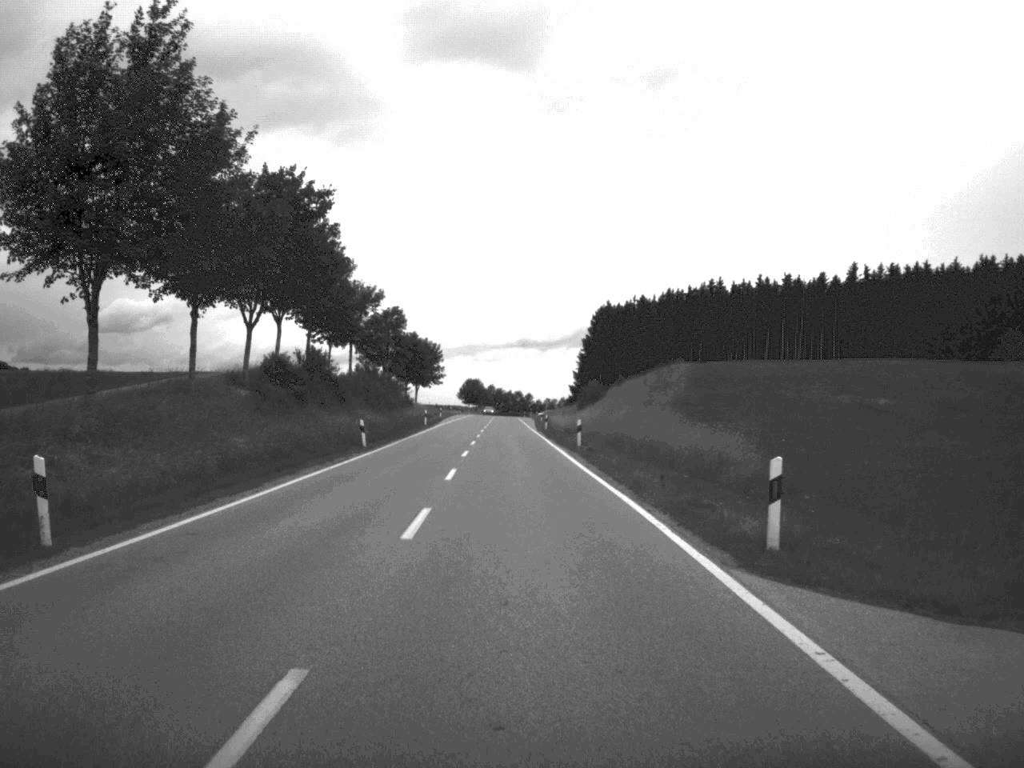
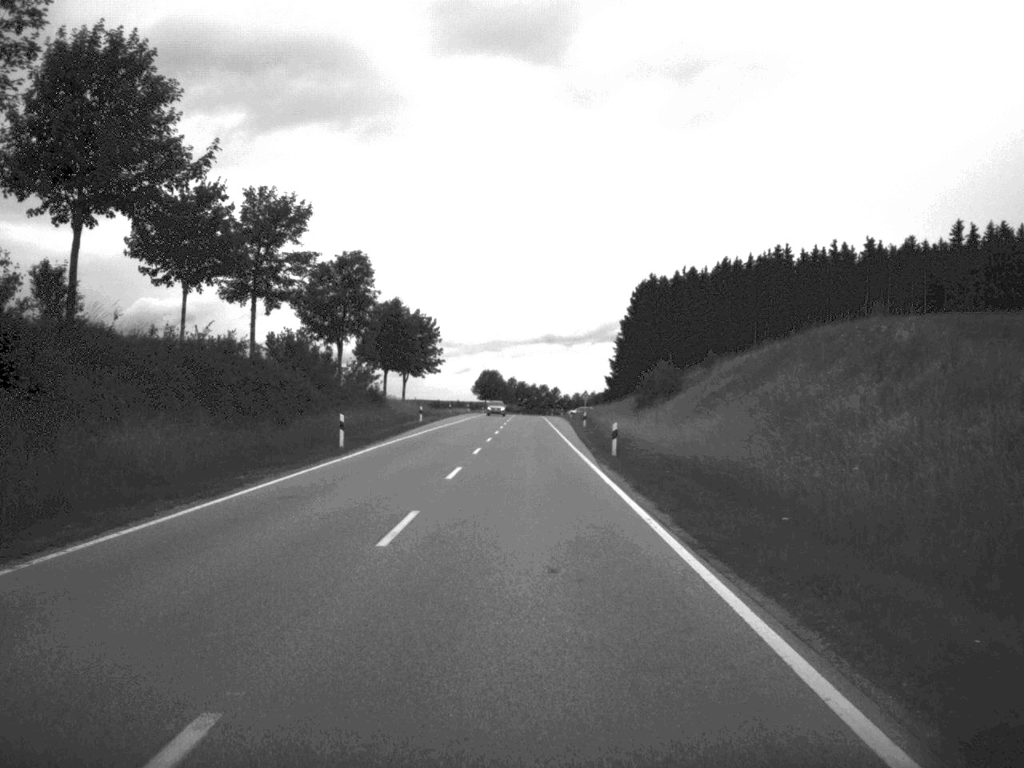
(-0.5, +47.7) m; -1°
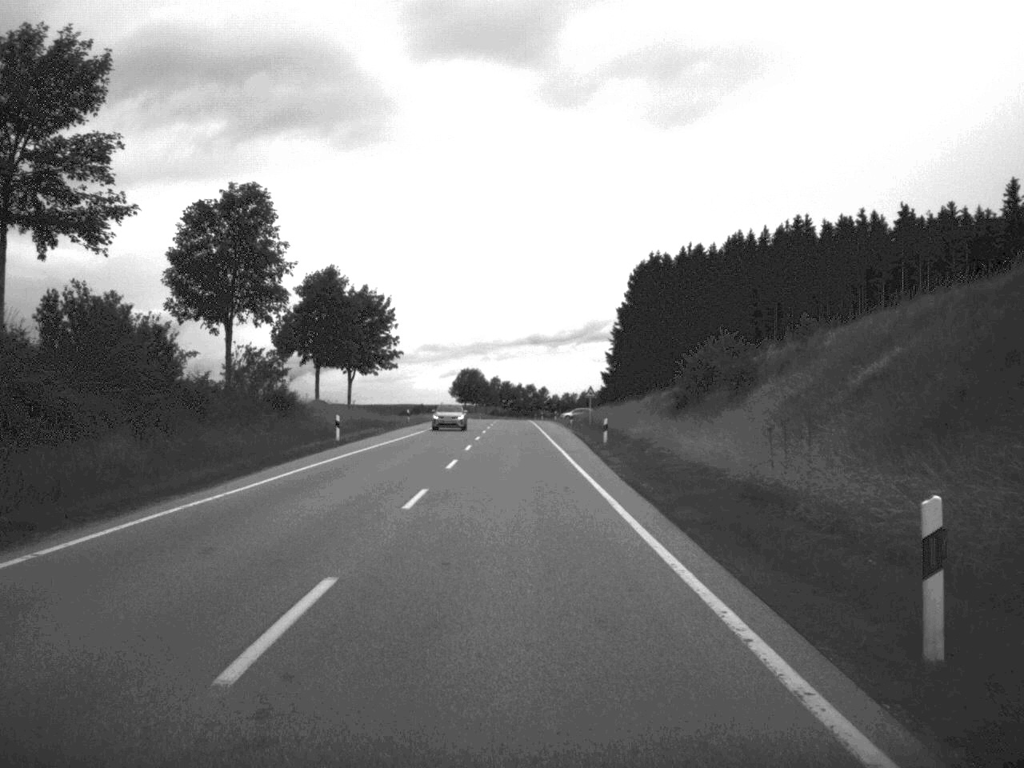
(+0.1, +30.0) m; +1°
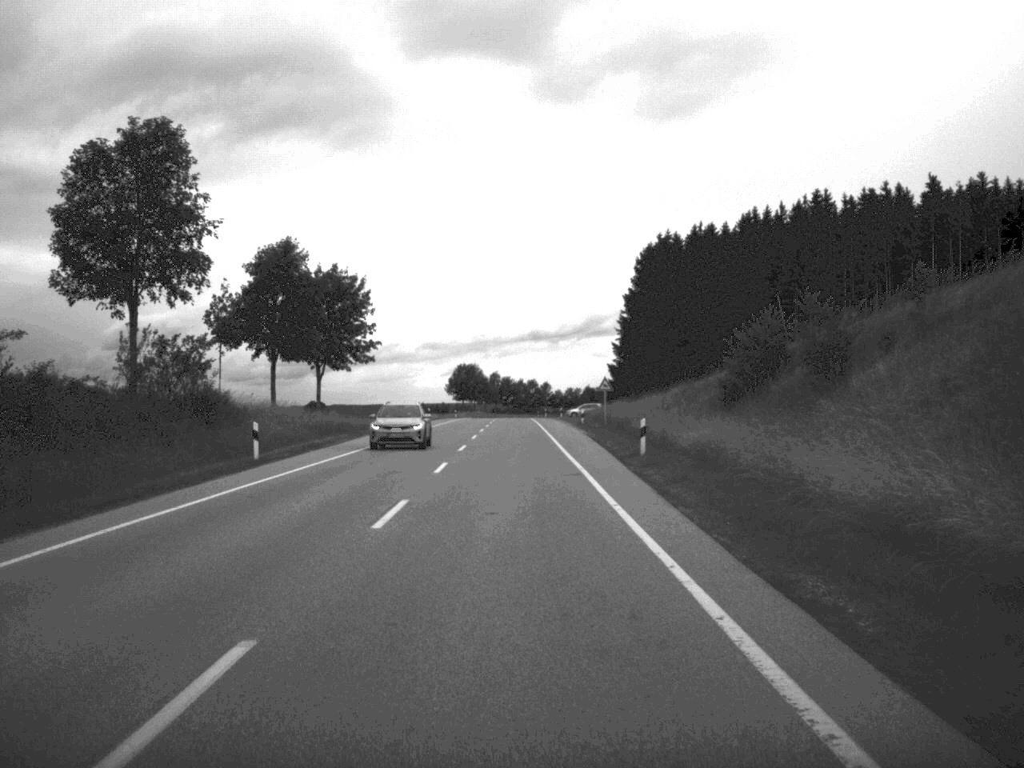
(0.0, +14.7) m; 0°
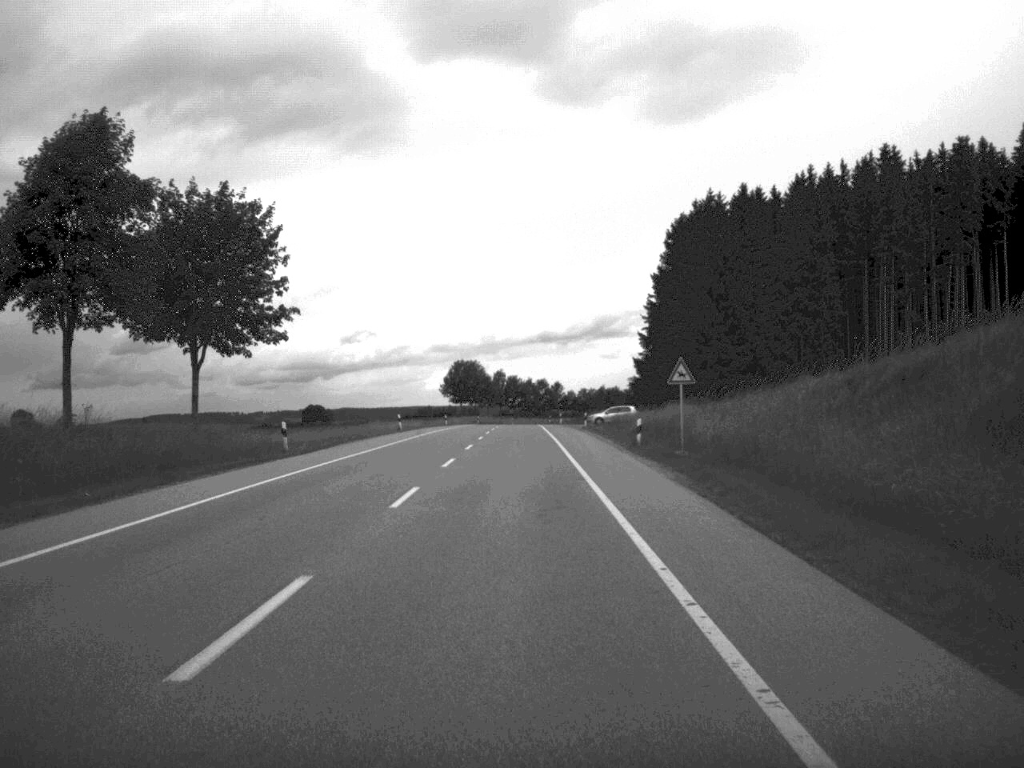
(-0.1, +31.9) m; -1°
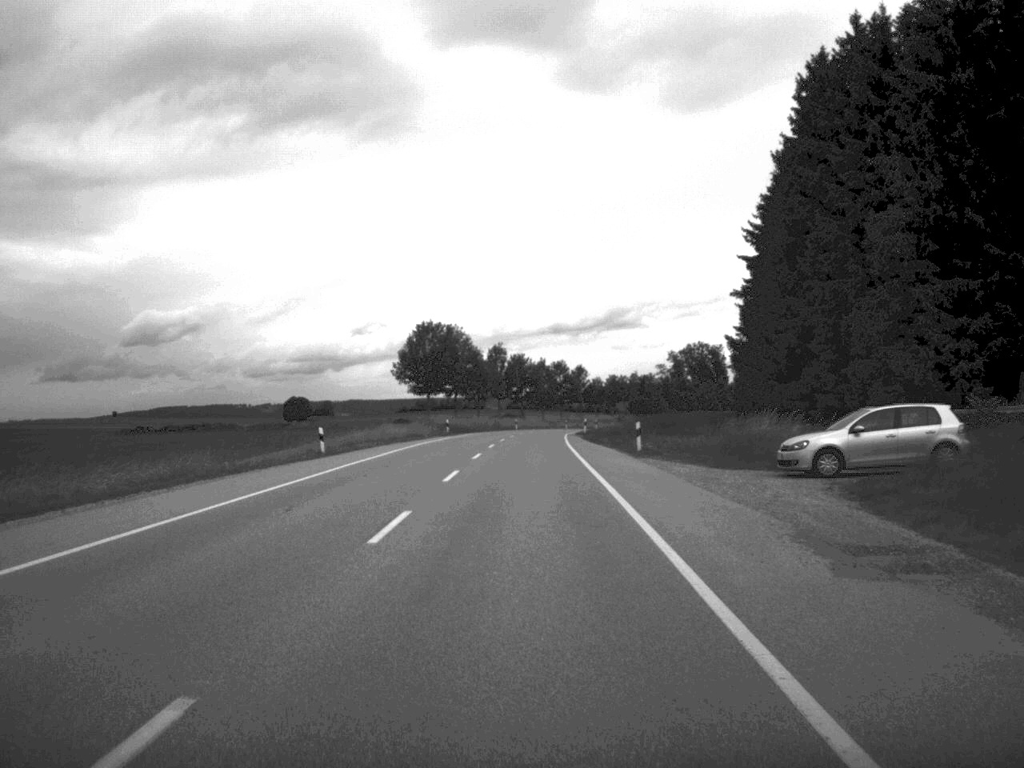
(-0.4, +74.2) m; -1°
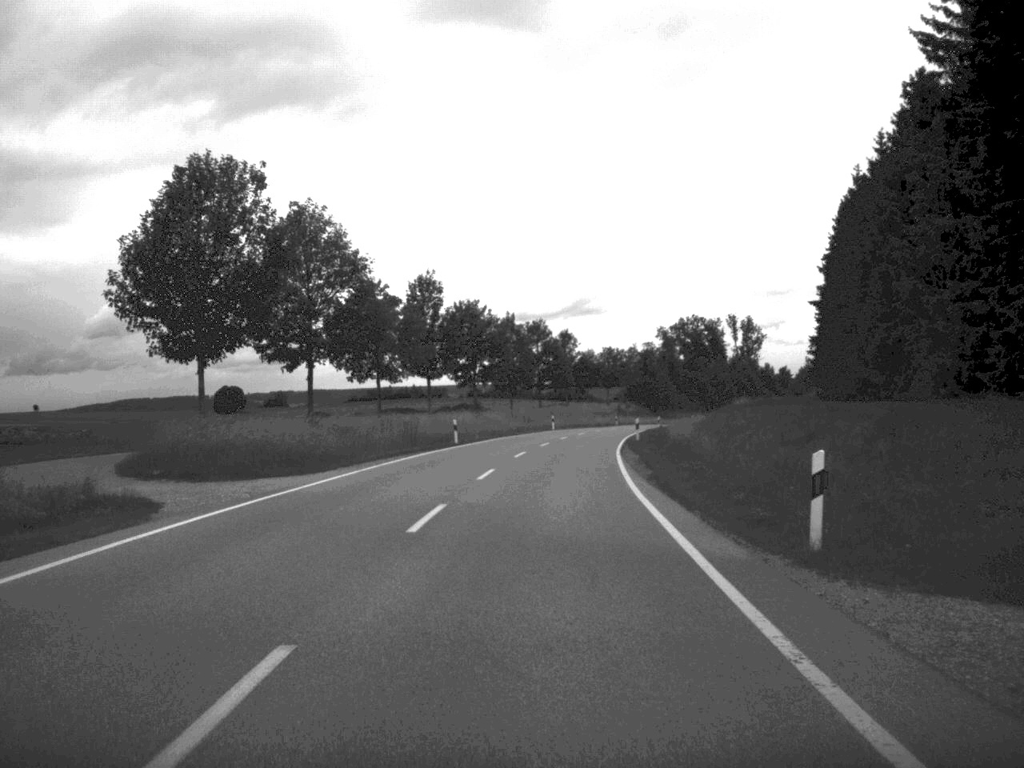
(+0.4, +68.6) m; +1°
